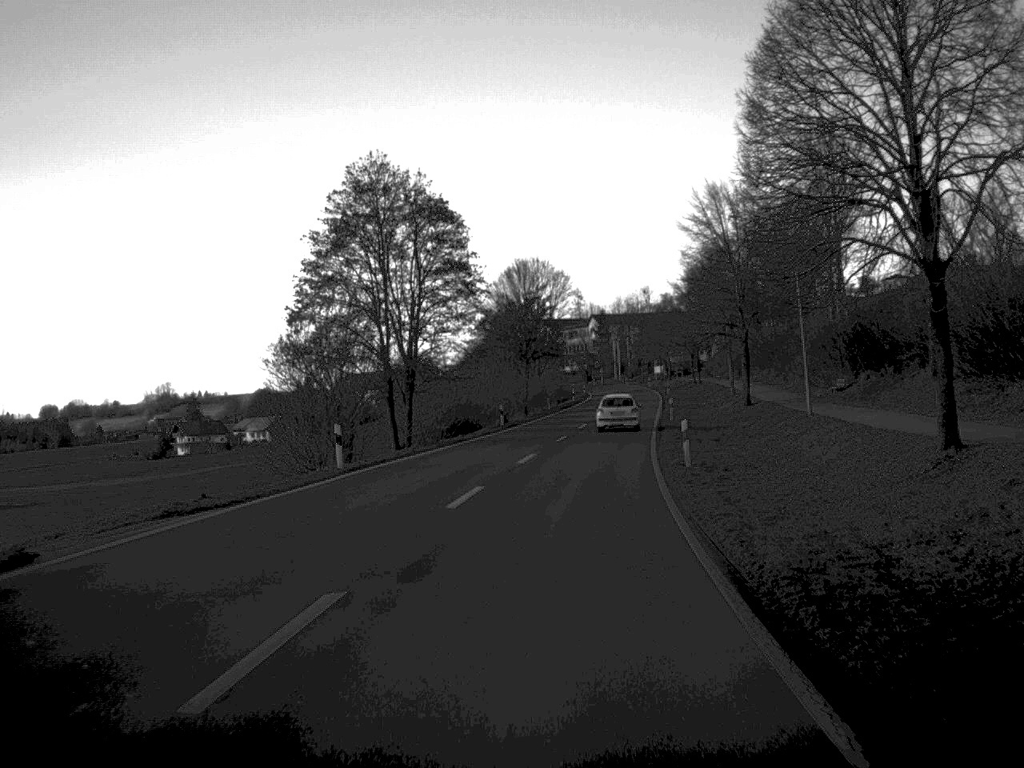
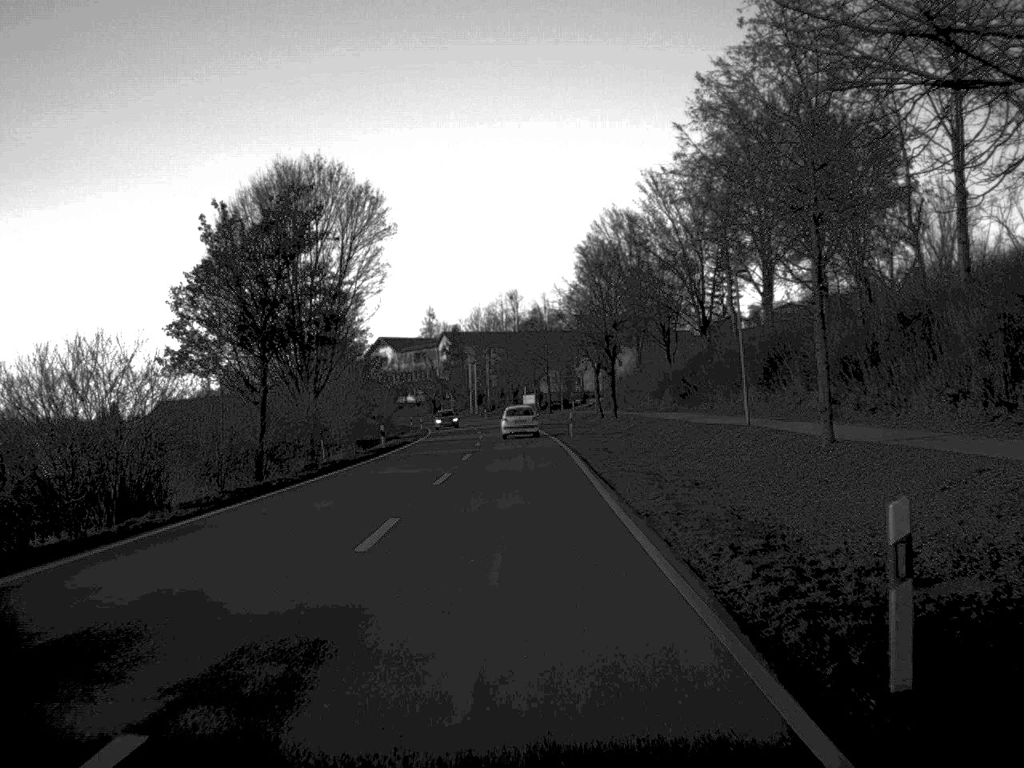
(+3.6, +51.8) m; +6°
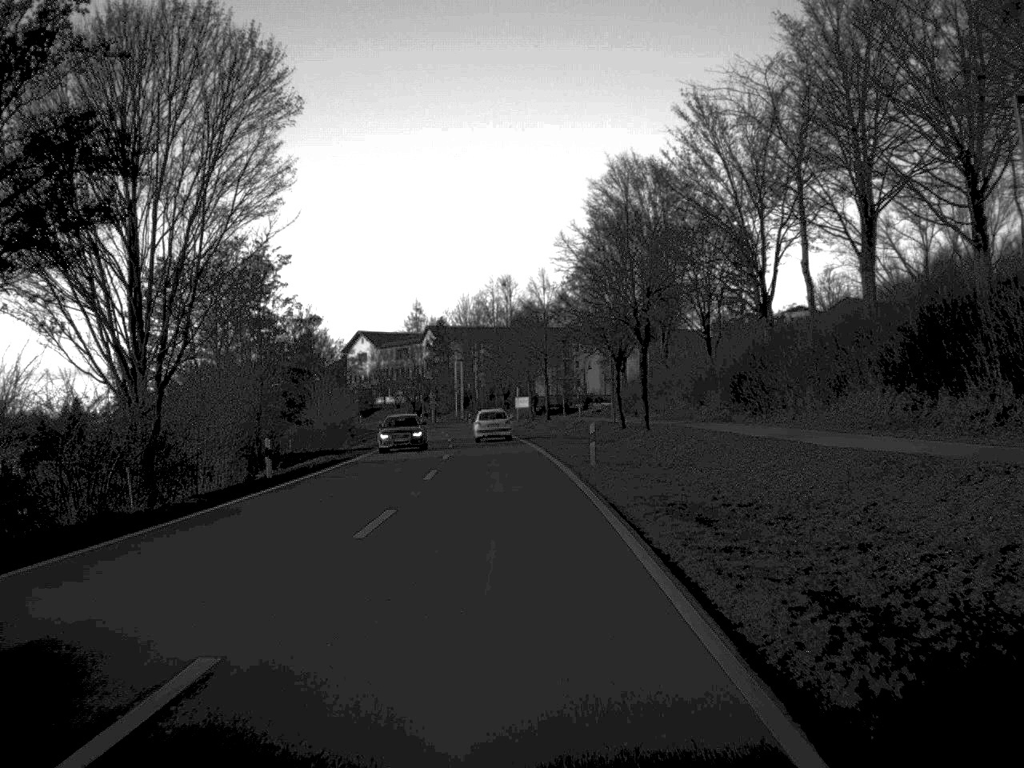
(+0.1, +22.1) m; 0°
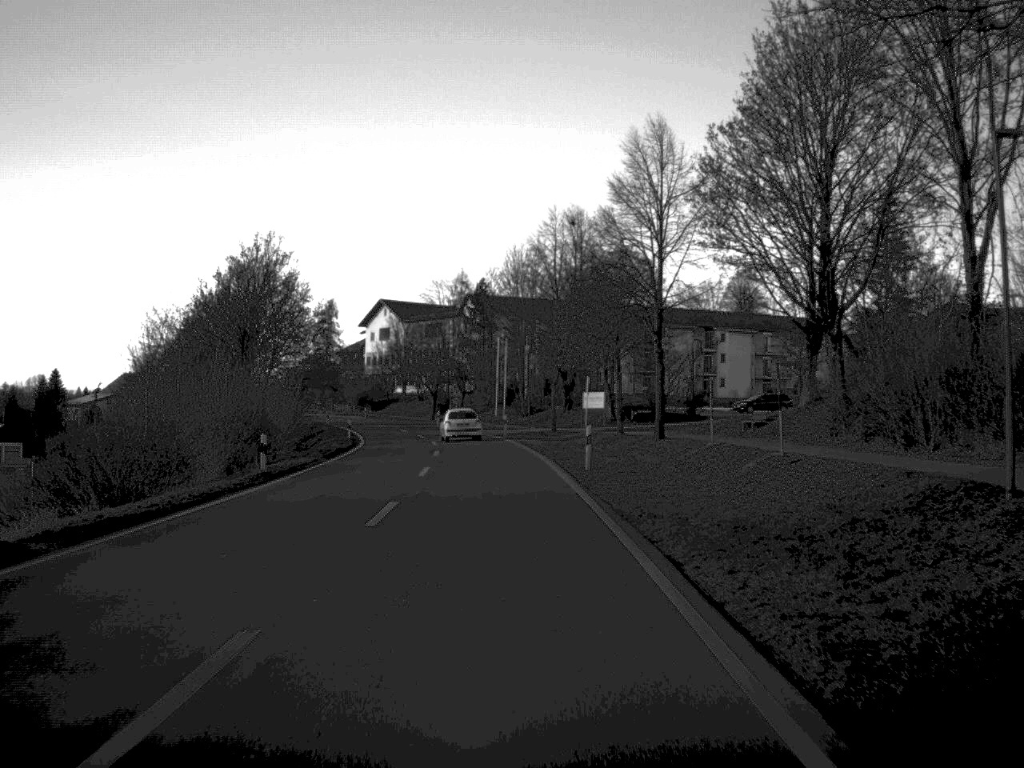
(-1.0, +46.6) m; -3°
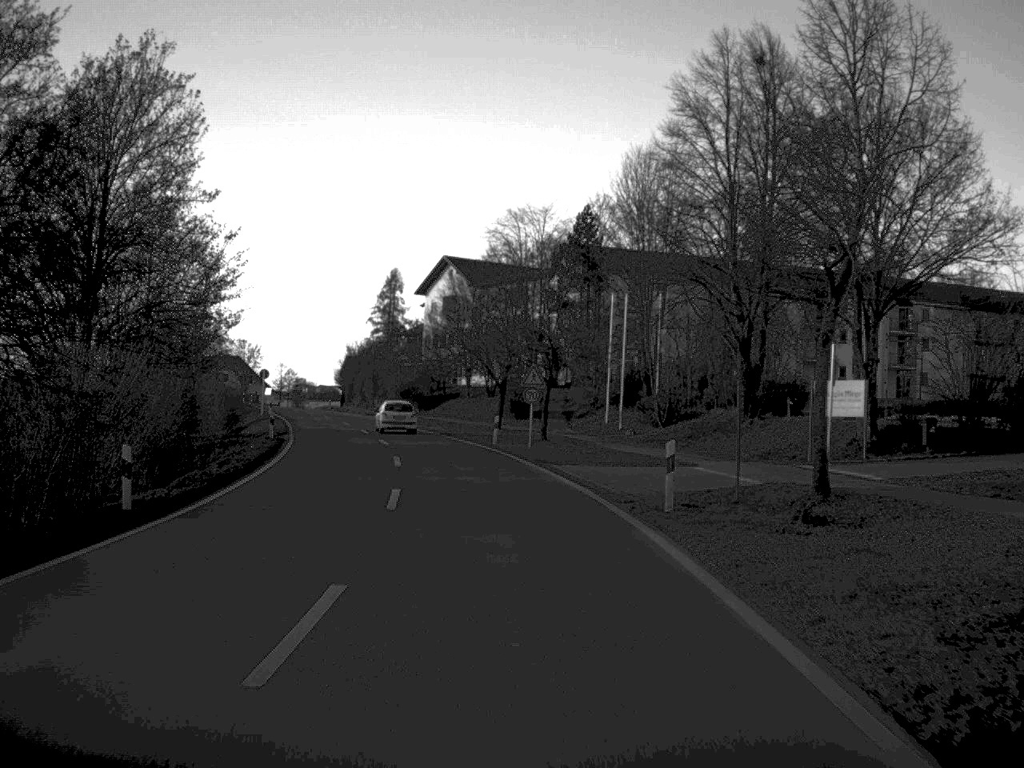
(-1.6, +45.4) m; -5°
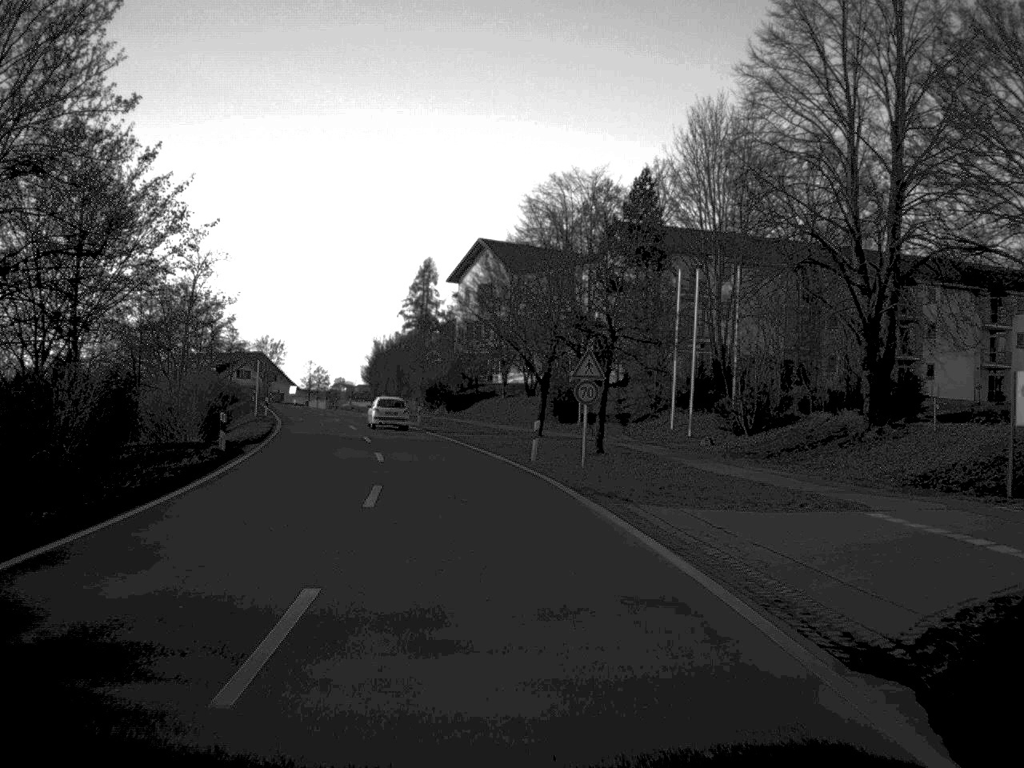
(-0.2, +12.7) m; -2°
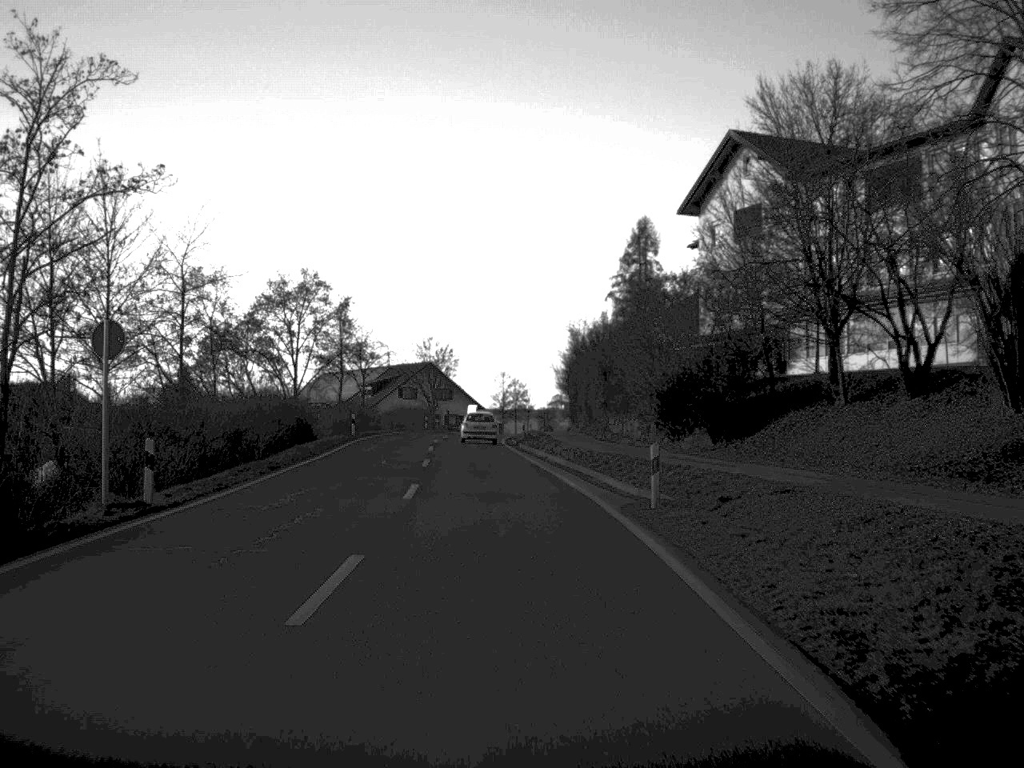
(-3.9, +45.0) m; -10°
